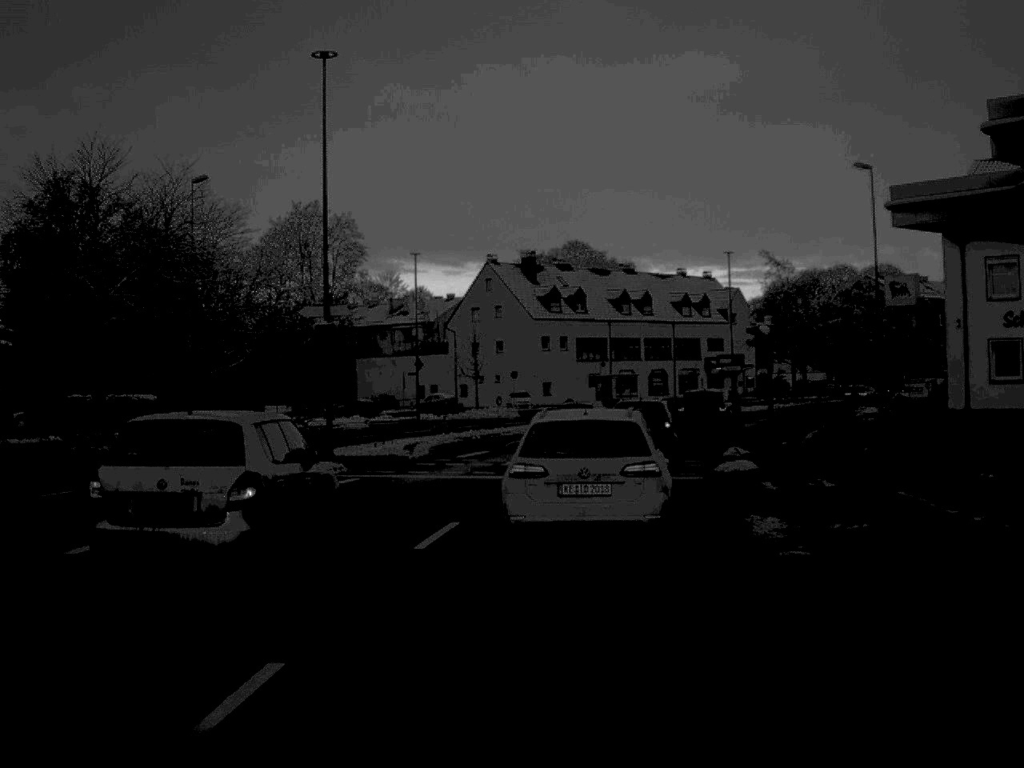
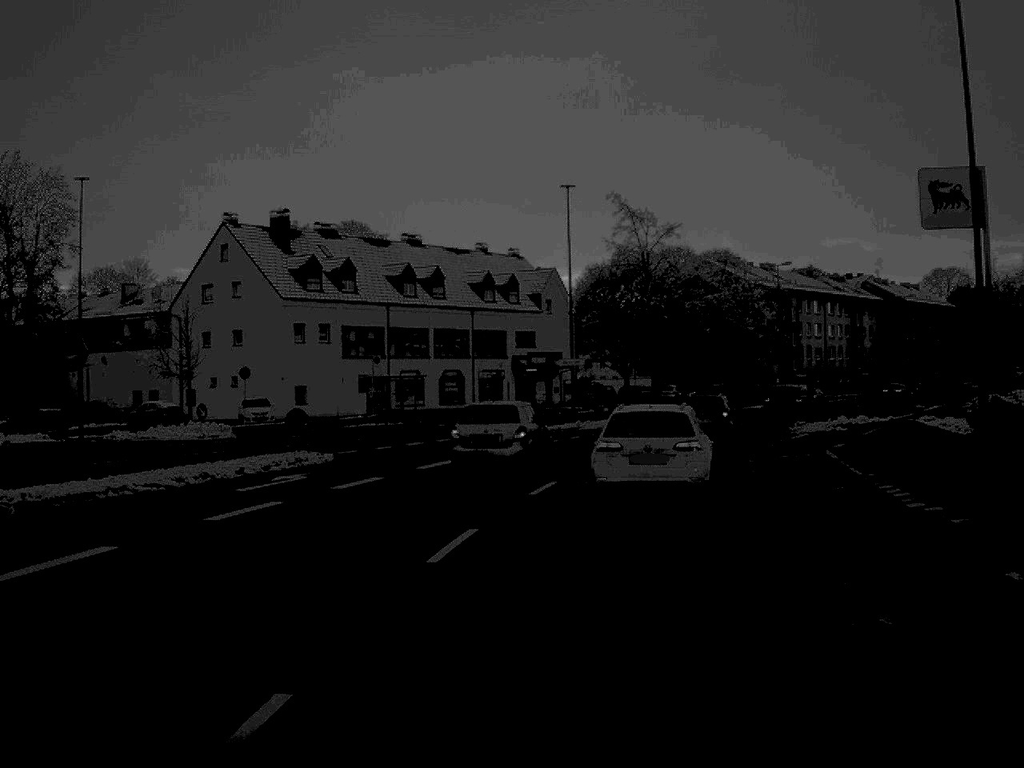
(+2.2, +29.6) m; +10°
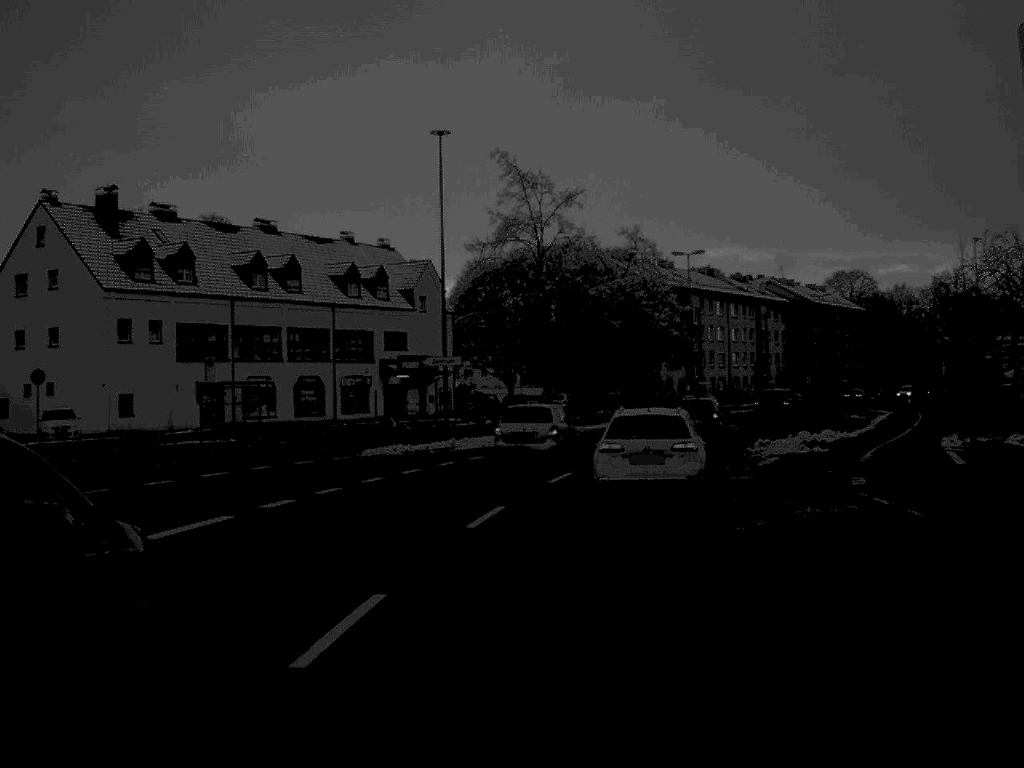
(+0.6, +13.1) m; +5°
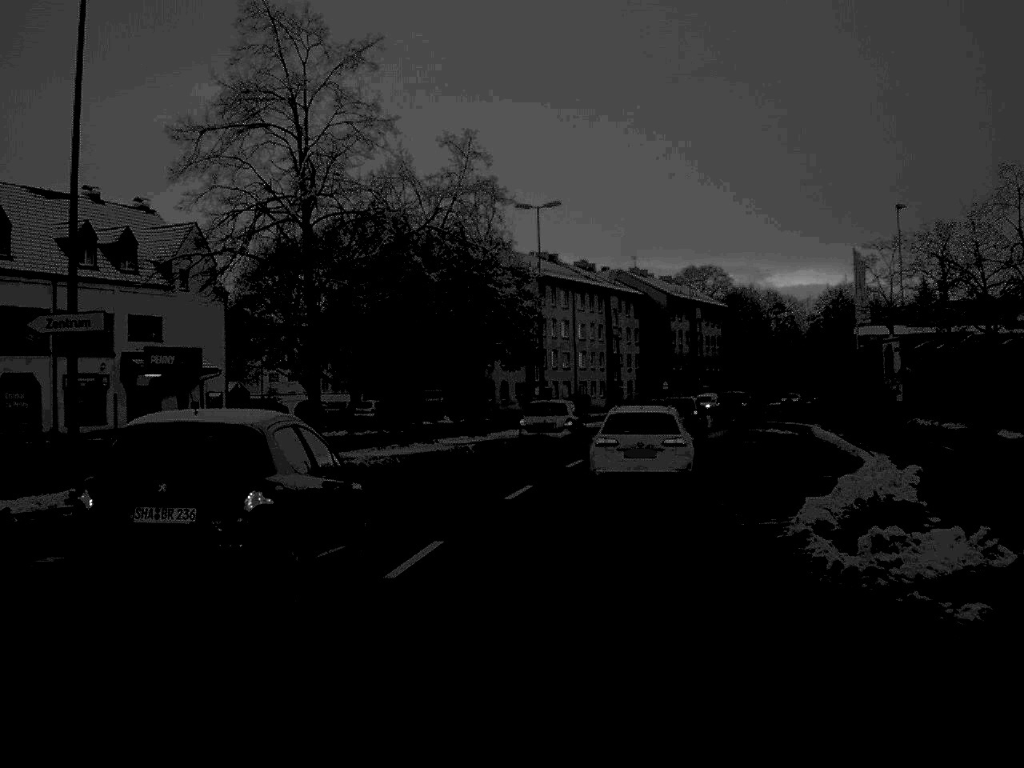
(+1.6, +22.2) m; +8°
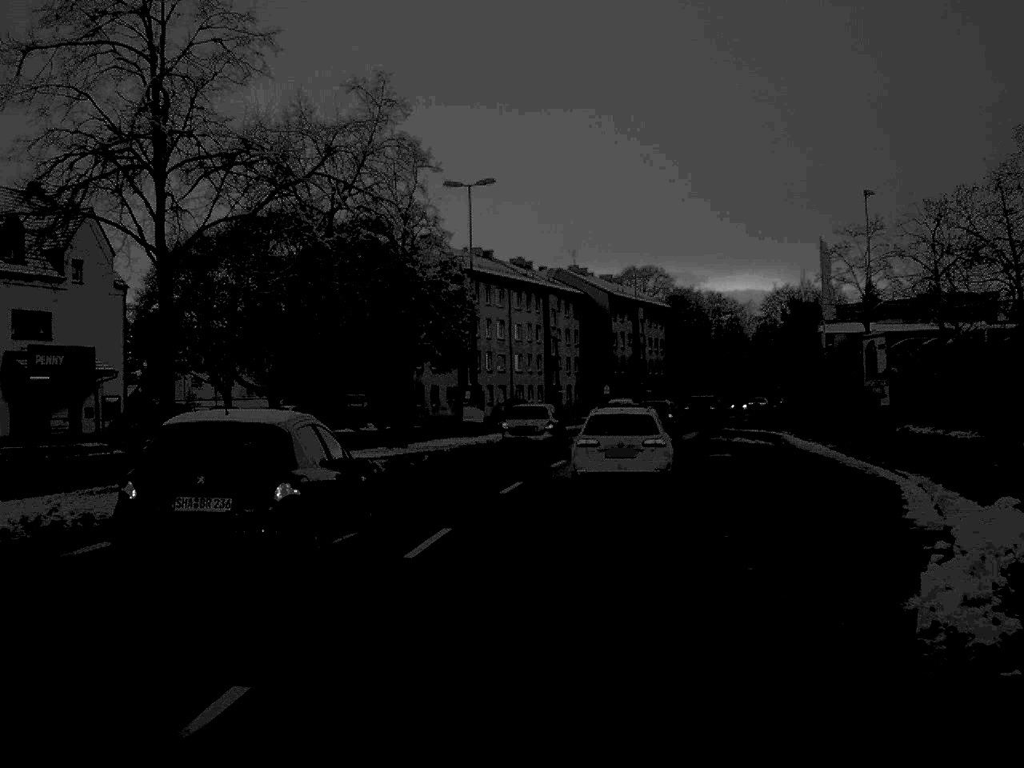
(+0.2, +7.3) m; +3°
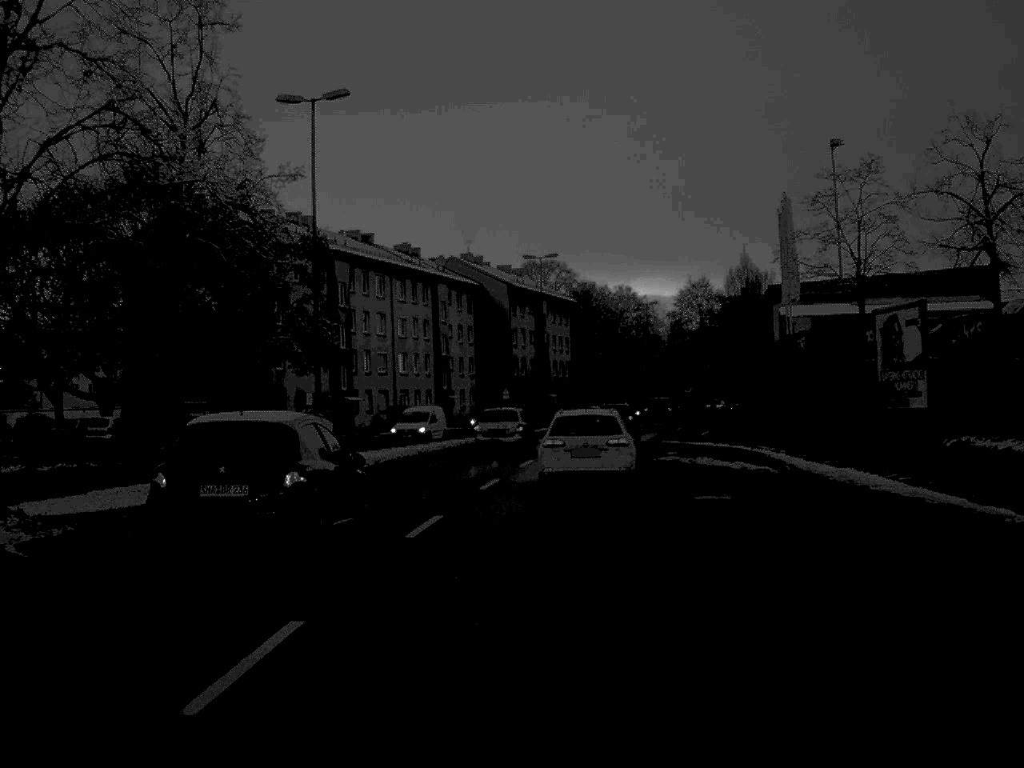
(+0.7, +15.5) m; +5°
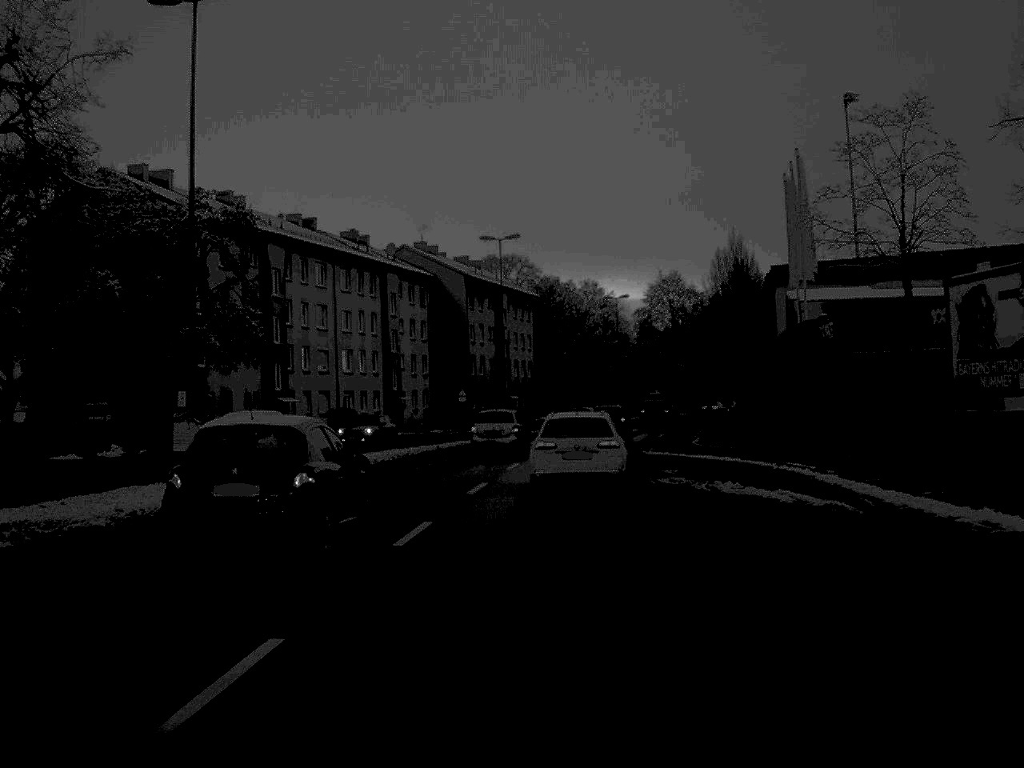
(+0.2, +9.5) m; +2°
